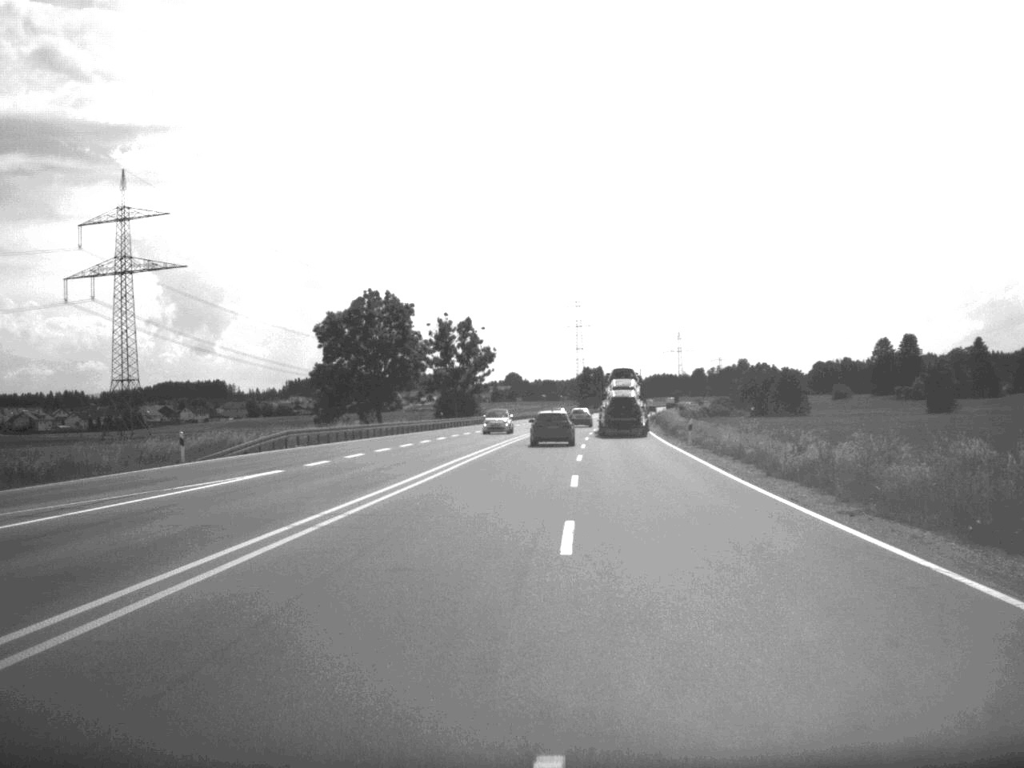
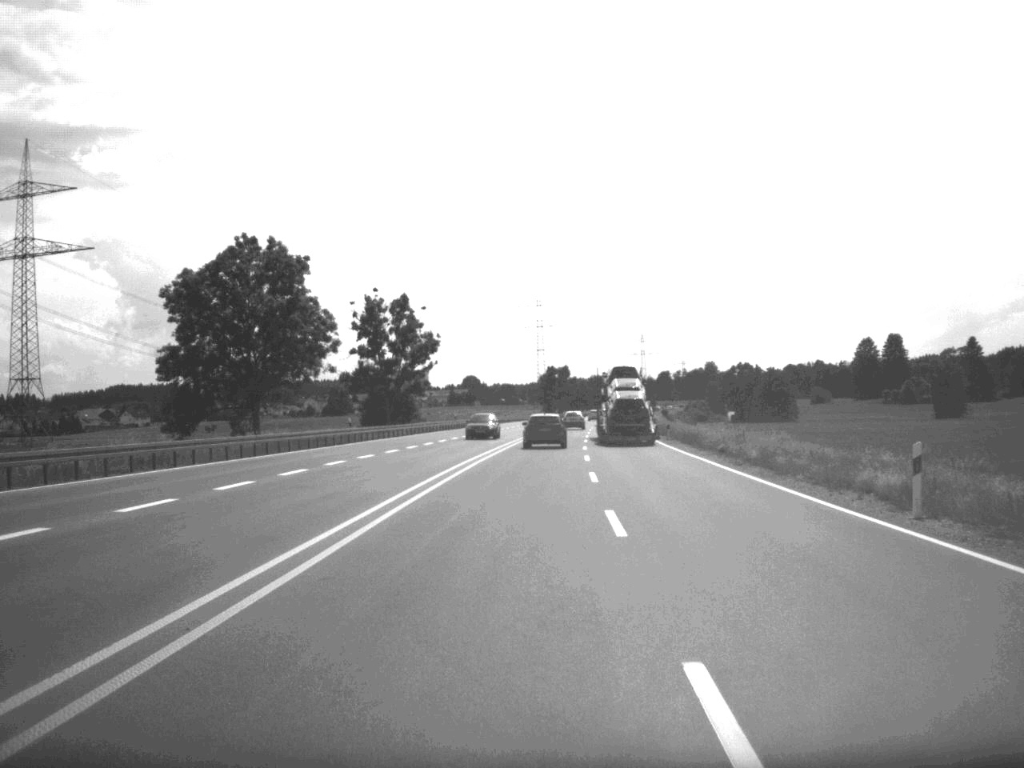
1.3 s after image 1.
(+0.5, +33.9) m; +2°
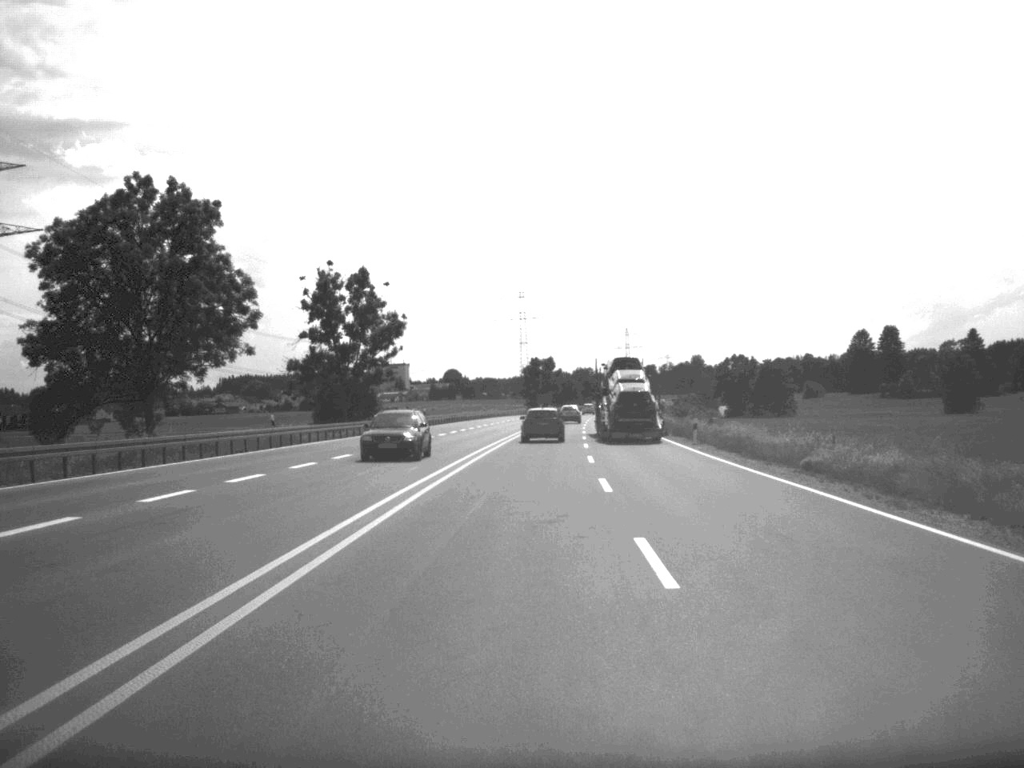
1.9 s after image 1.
(+0.1, +16.9) m; +1°
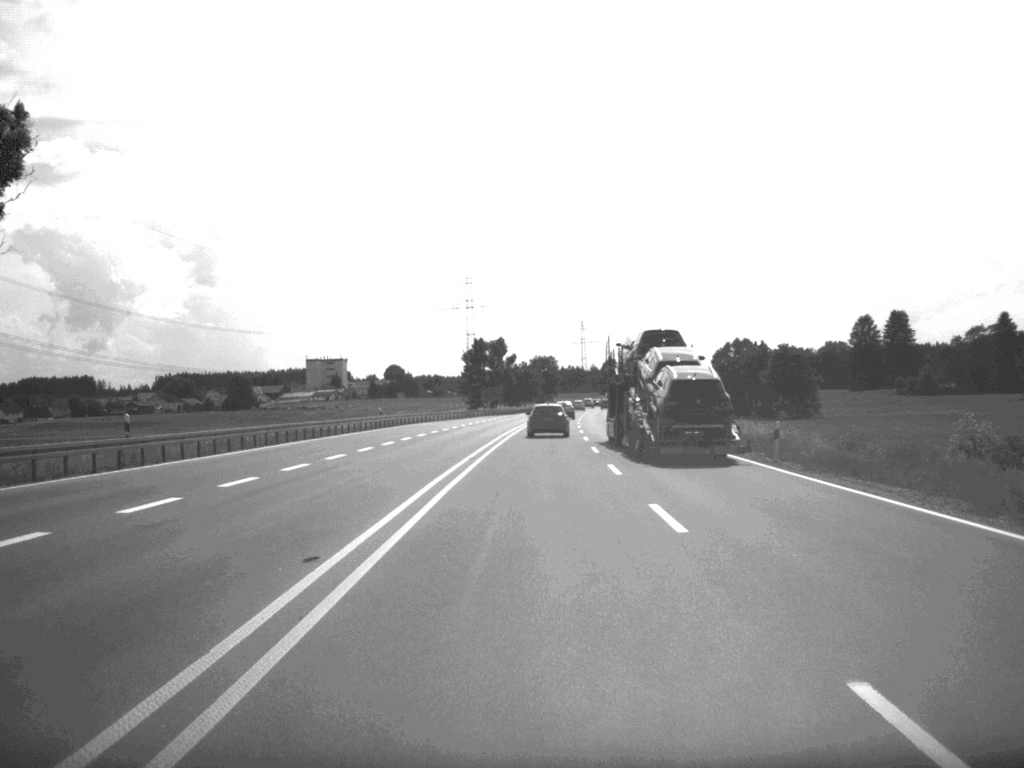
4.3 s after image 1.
(+1.3, +67.2) m; +2°
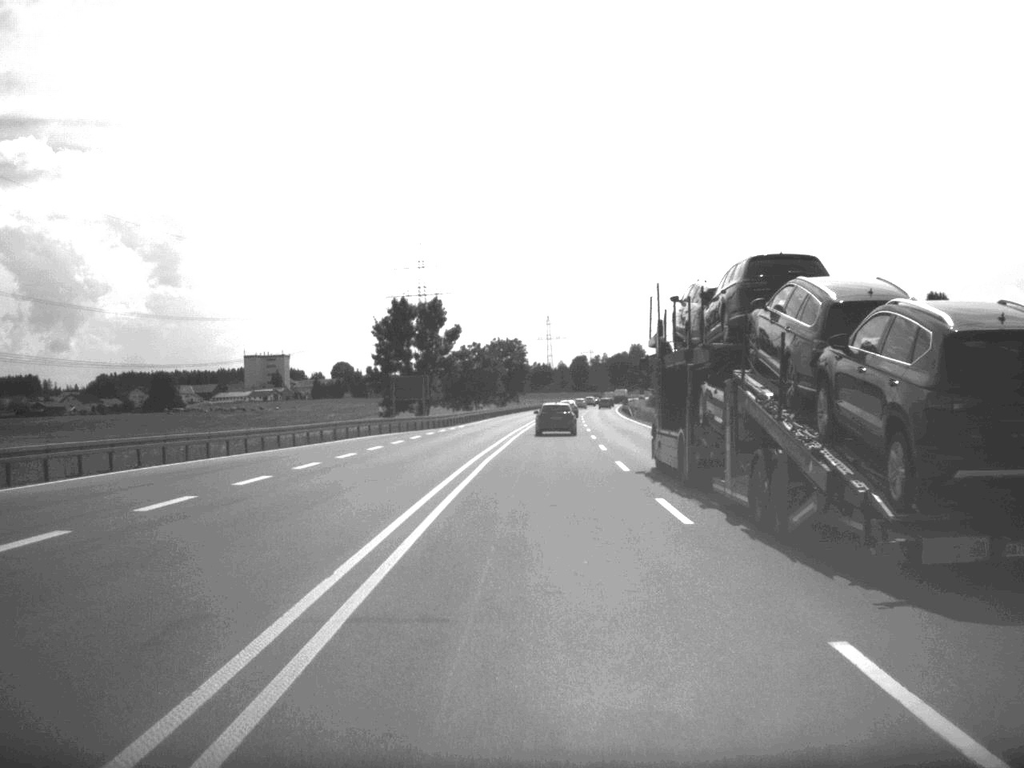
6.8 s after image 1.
(+1.0, +70.6) m; +2°
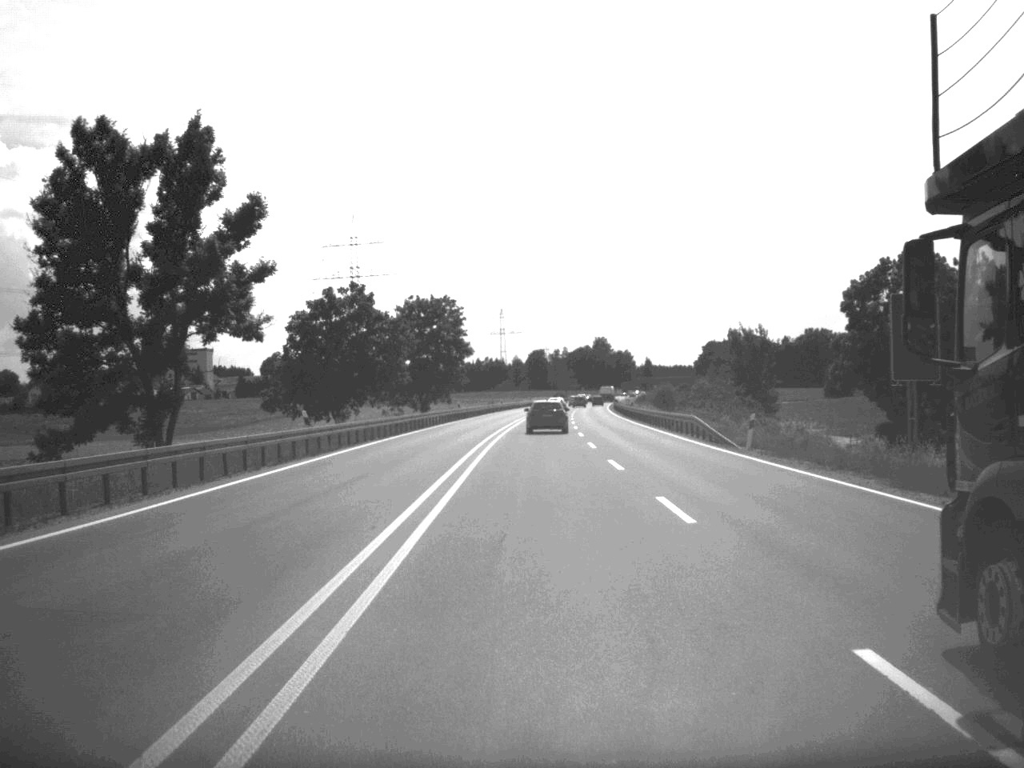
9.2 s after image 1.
(+1.3, +71.7) m; +2°
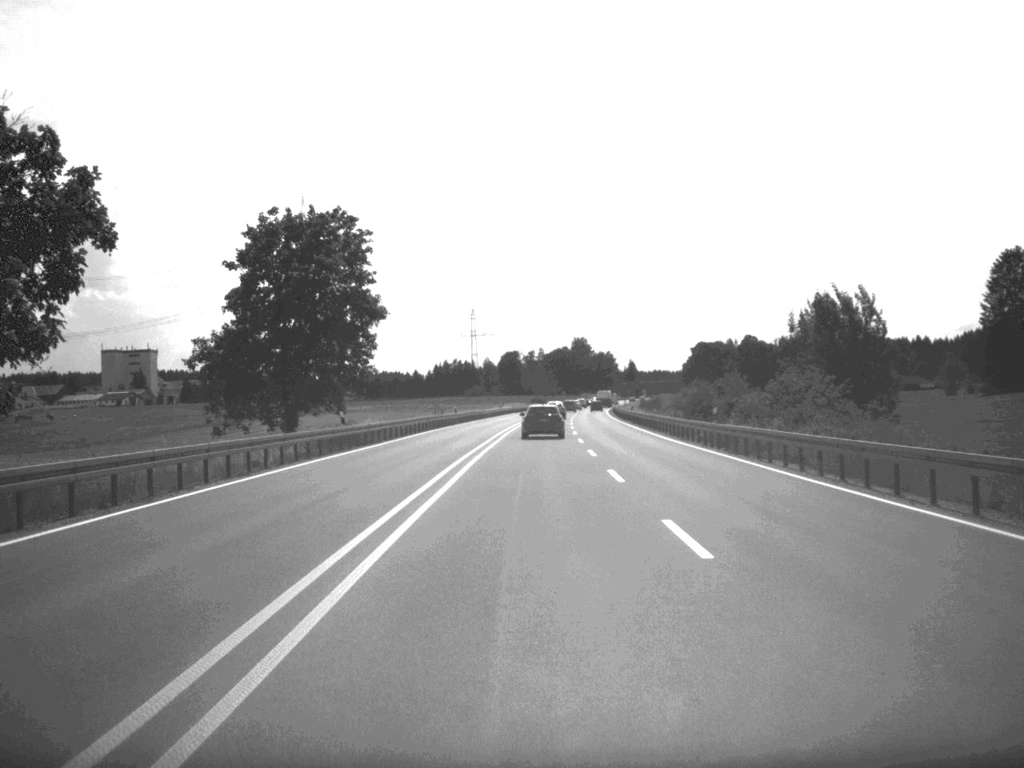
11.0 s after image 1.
(+0.4, +50.8) m; +1°
